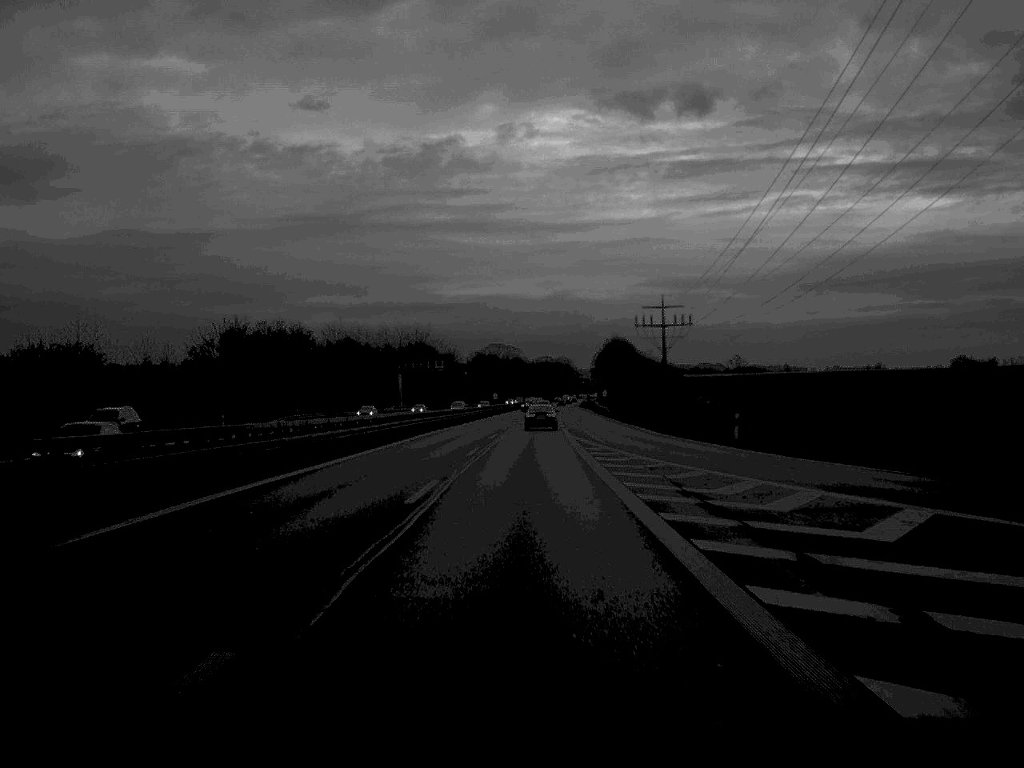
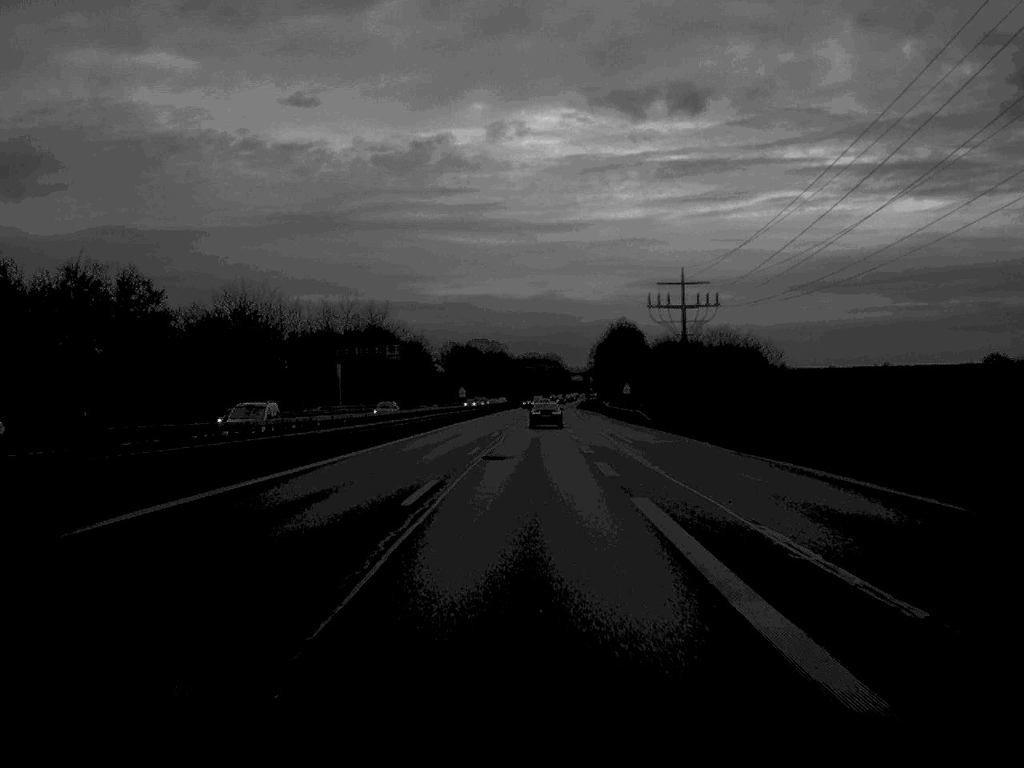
(+0.2, +55.7) m; +1°
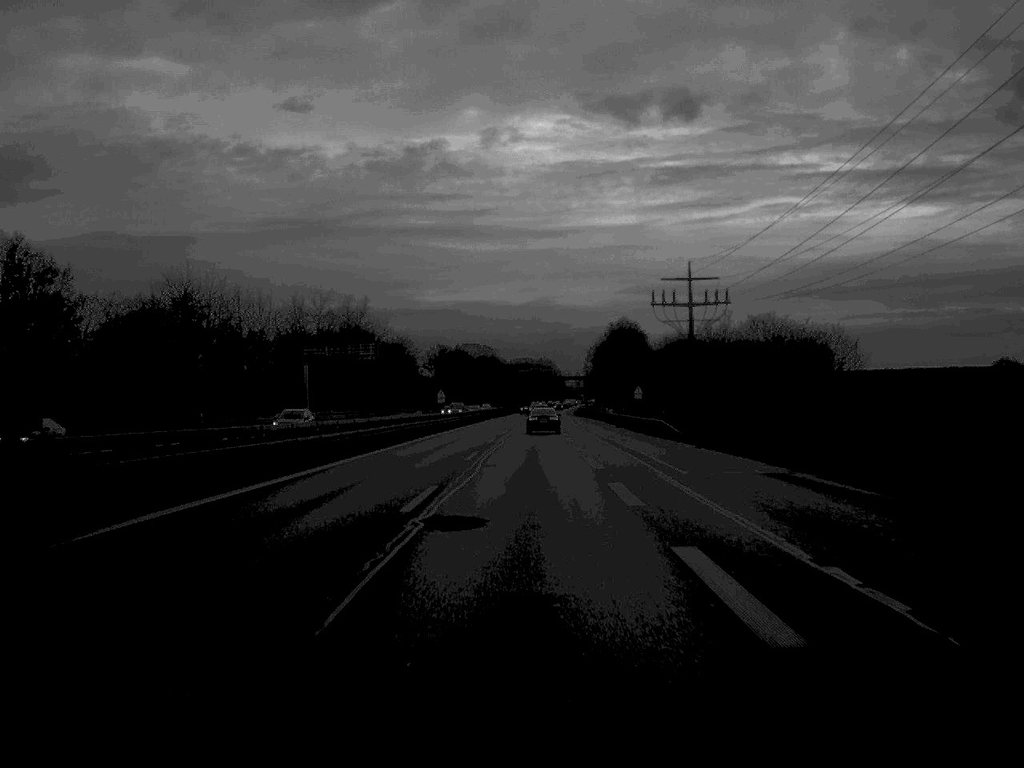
(+0.1, +18.3) m; 0°
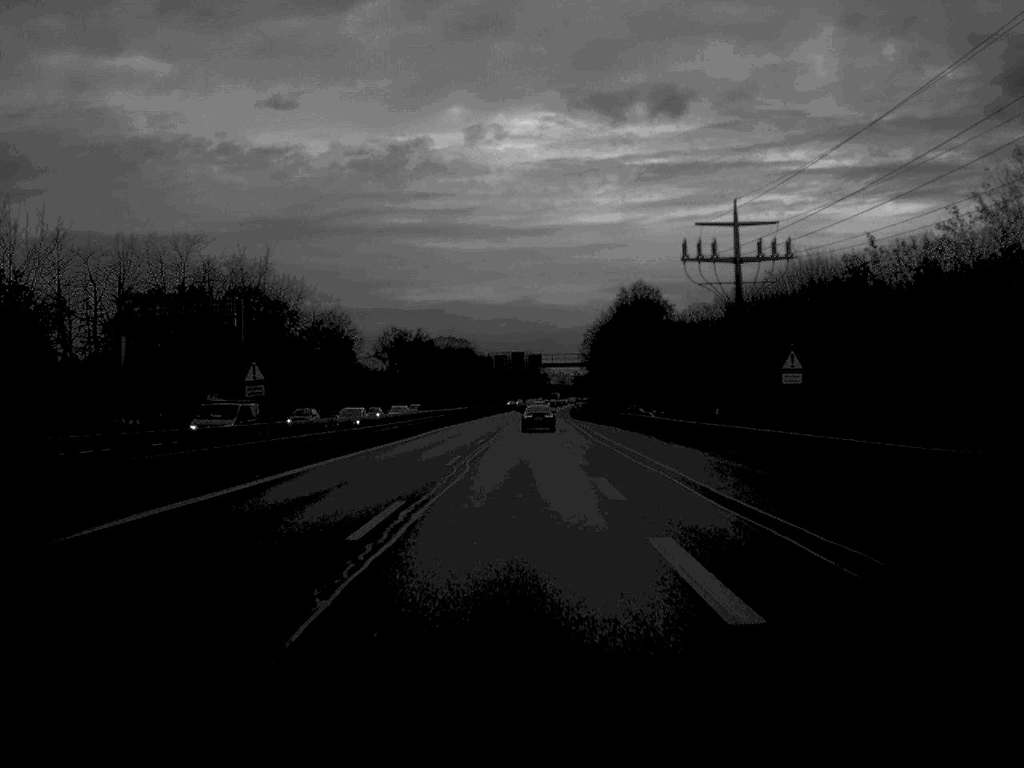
(+0.4, +59.1) m; +1°
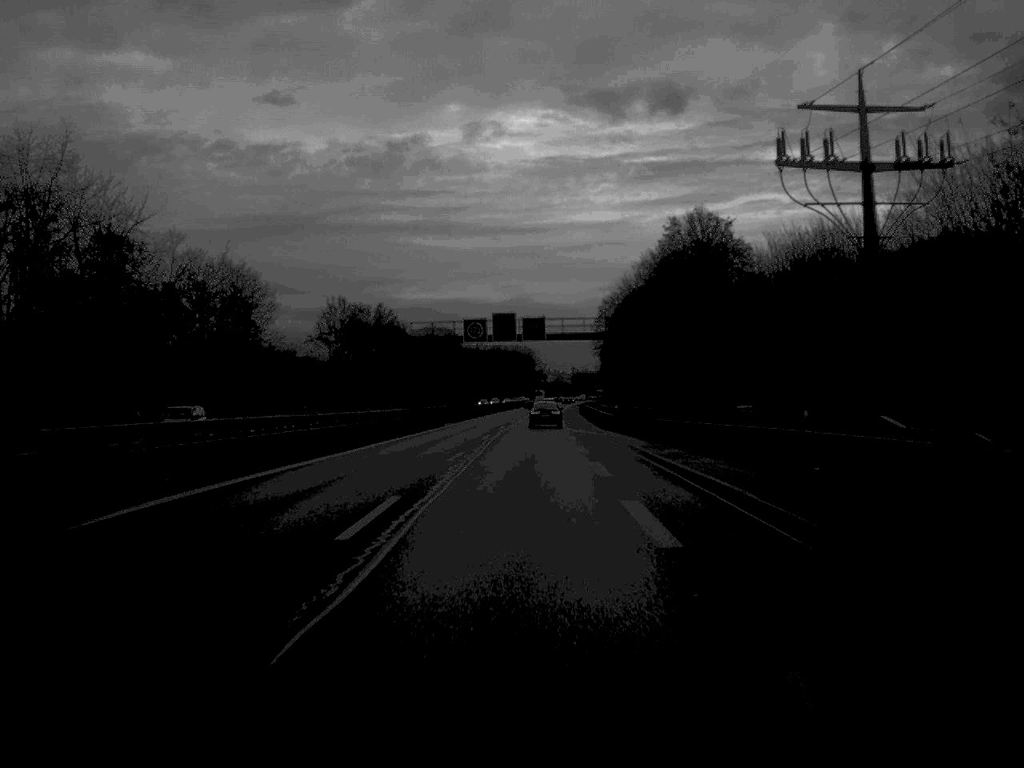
(+0.1, +55.5) m; 0°
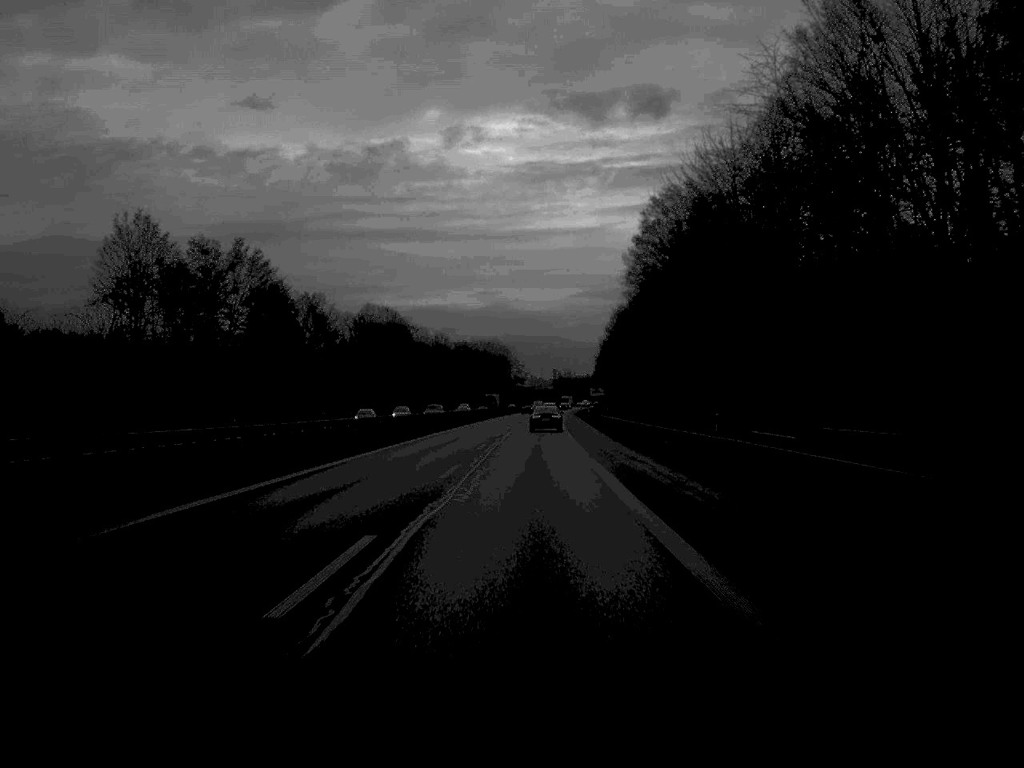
(+0.7, +77.9) m; +1°
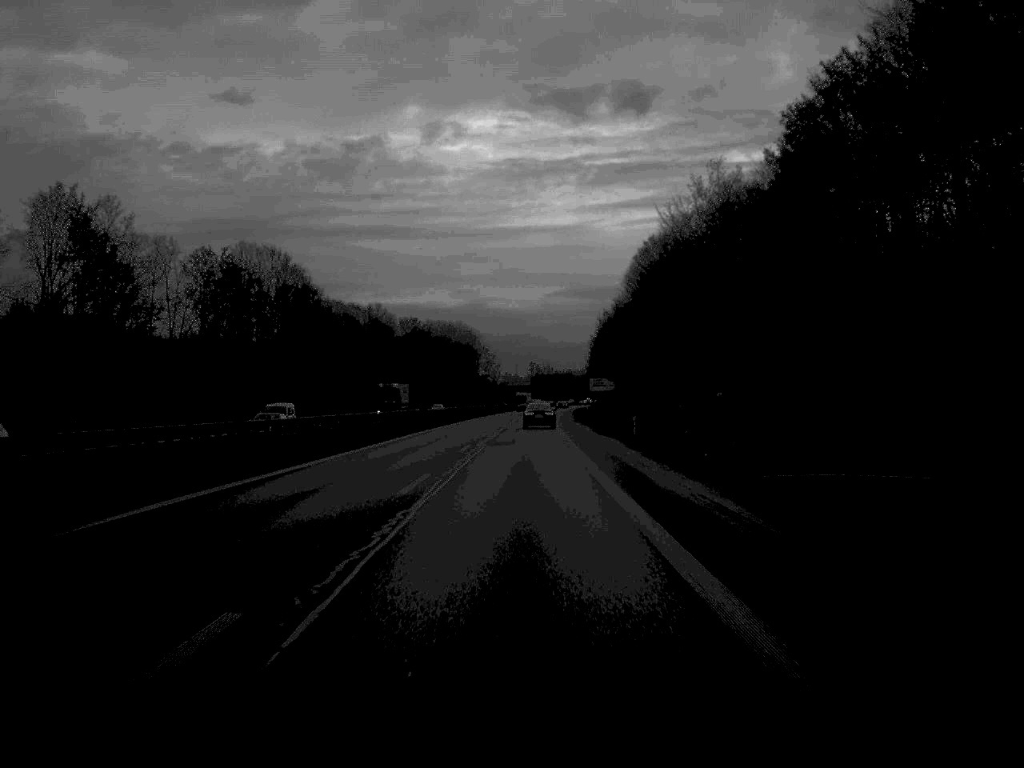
(+0.8, +78.8) m; +1°
